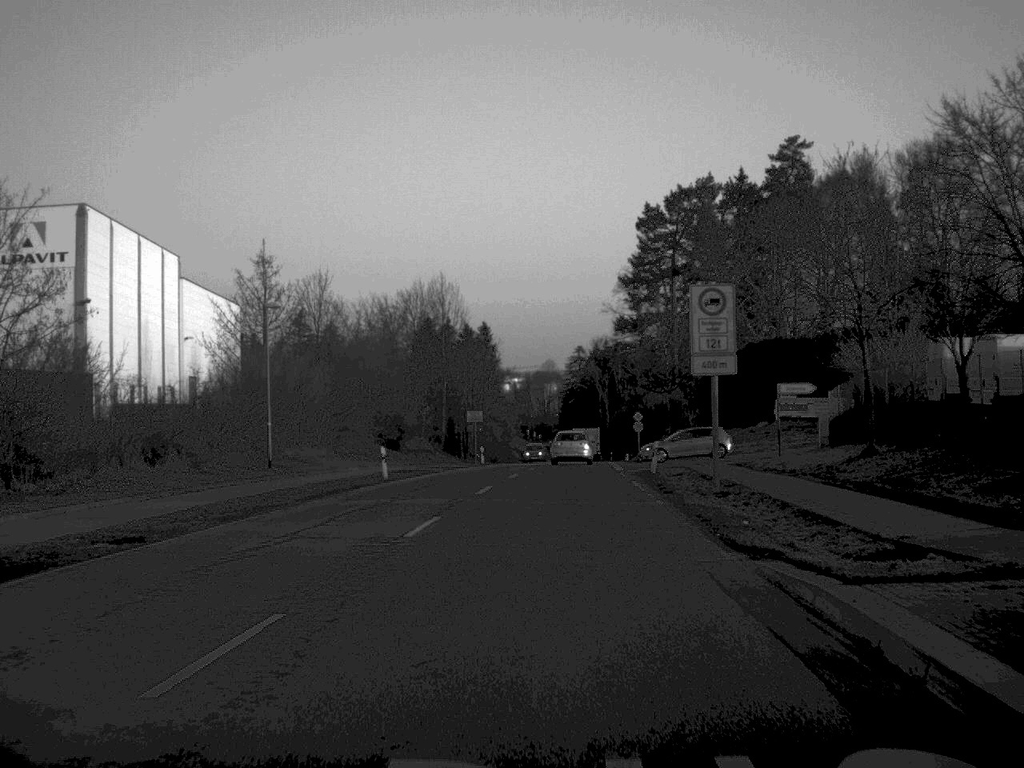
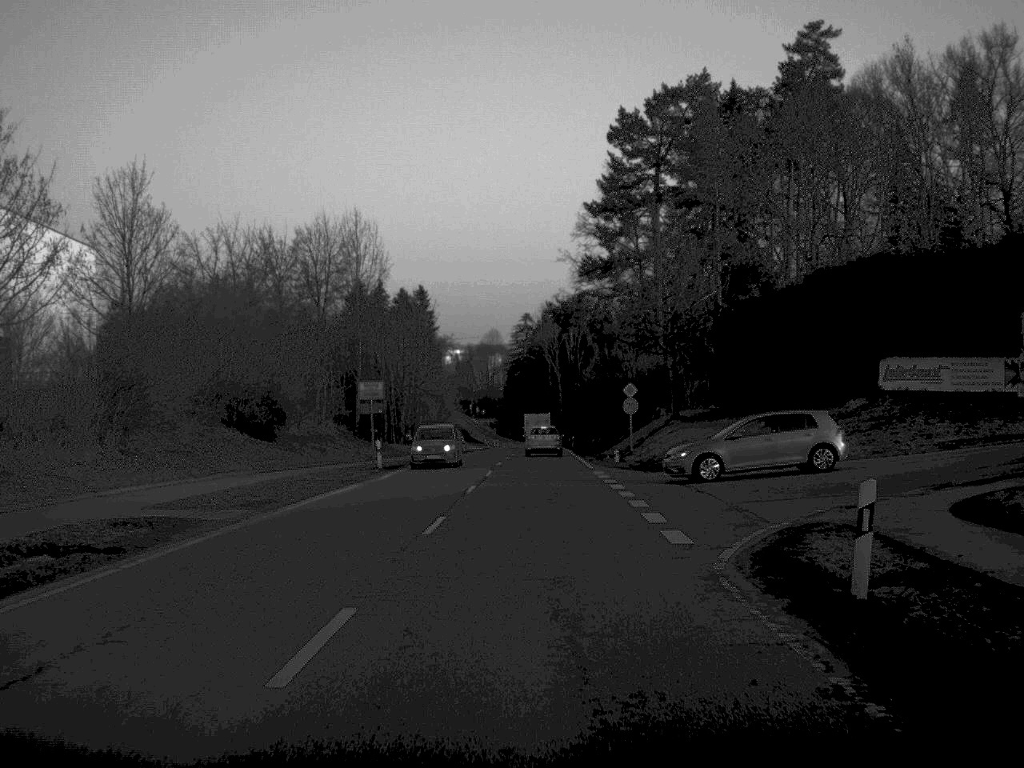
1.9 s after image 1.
(+0.6, +28.2) m; +2°
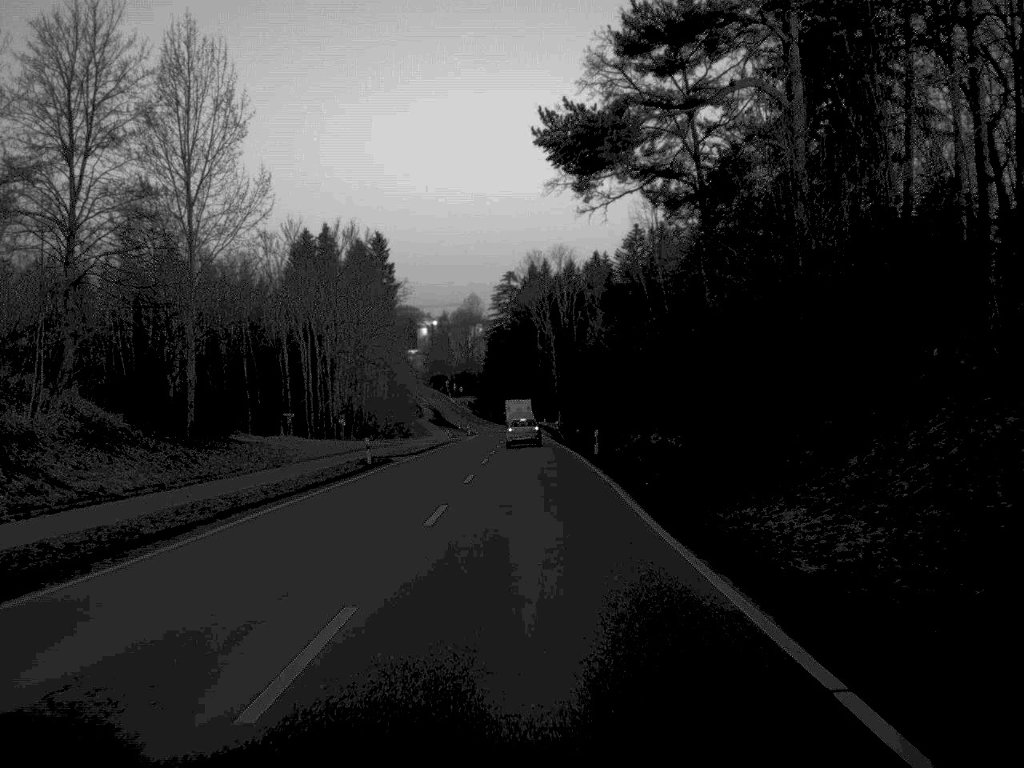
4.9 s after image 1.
(+0.5, +48.9) m; +1°
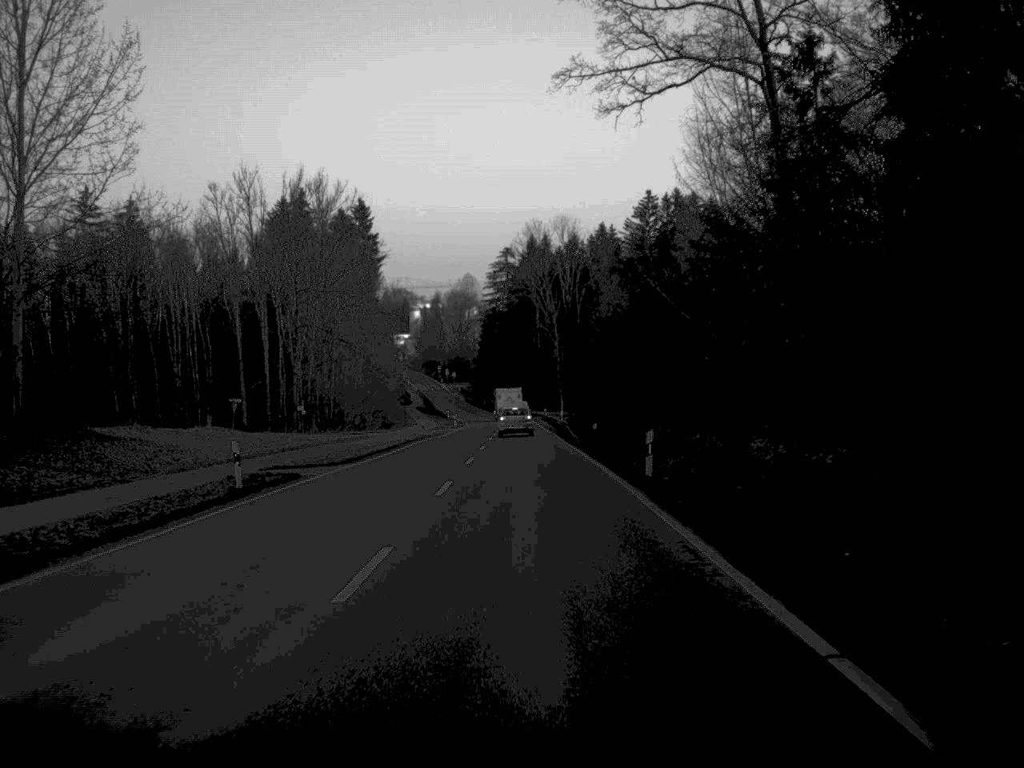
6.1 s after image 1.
(0.0, +20.1) m; 0°
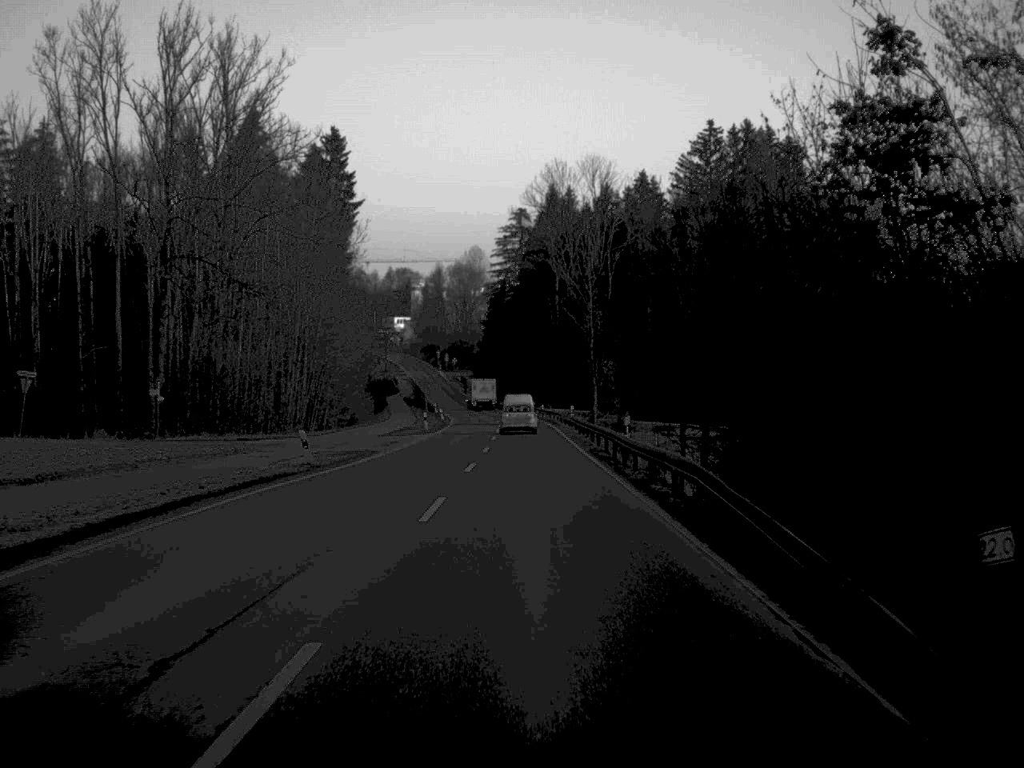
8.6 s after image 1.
(-0.2, +41.6) m; 0°
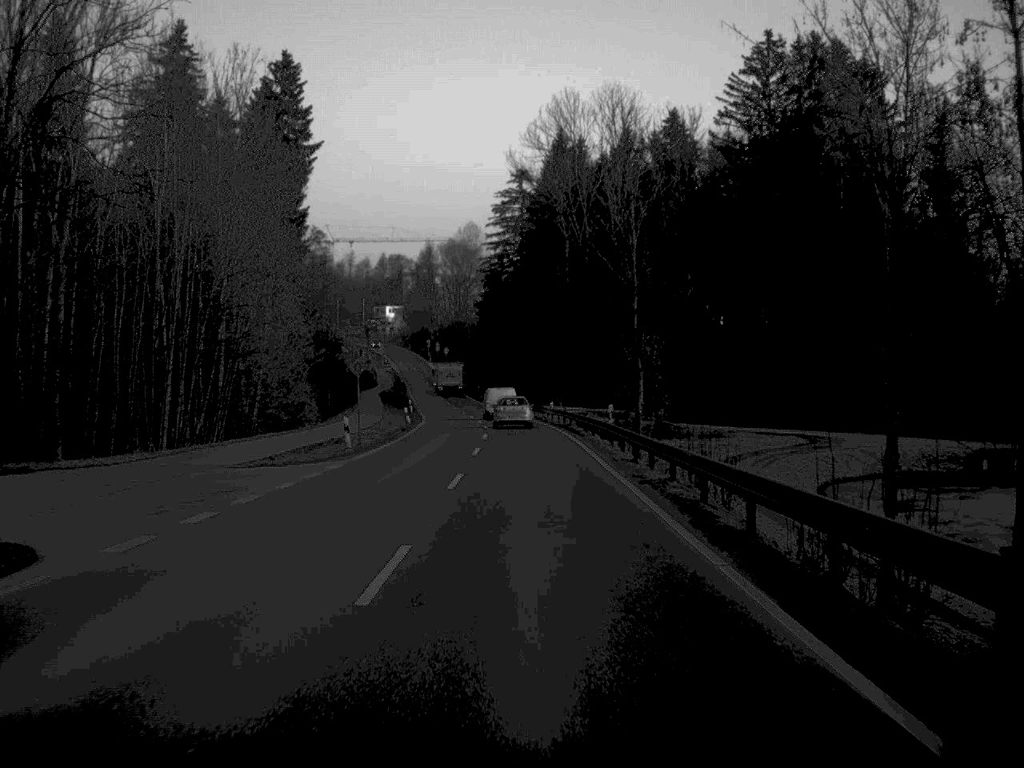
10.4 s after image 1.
(0.0, +30.2) m; 0°
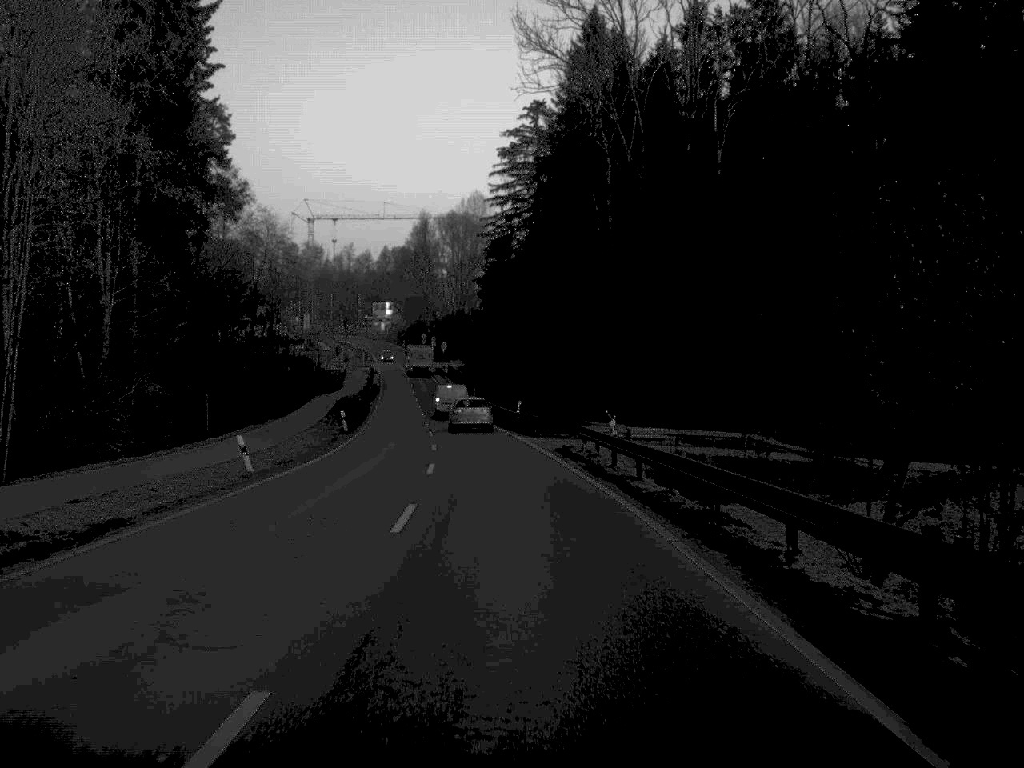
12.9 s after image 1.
(0.0, +42.8) m; -1°
